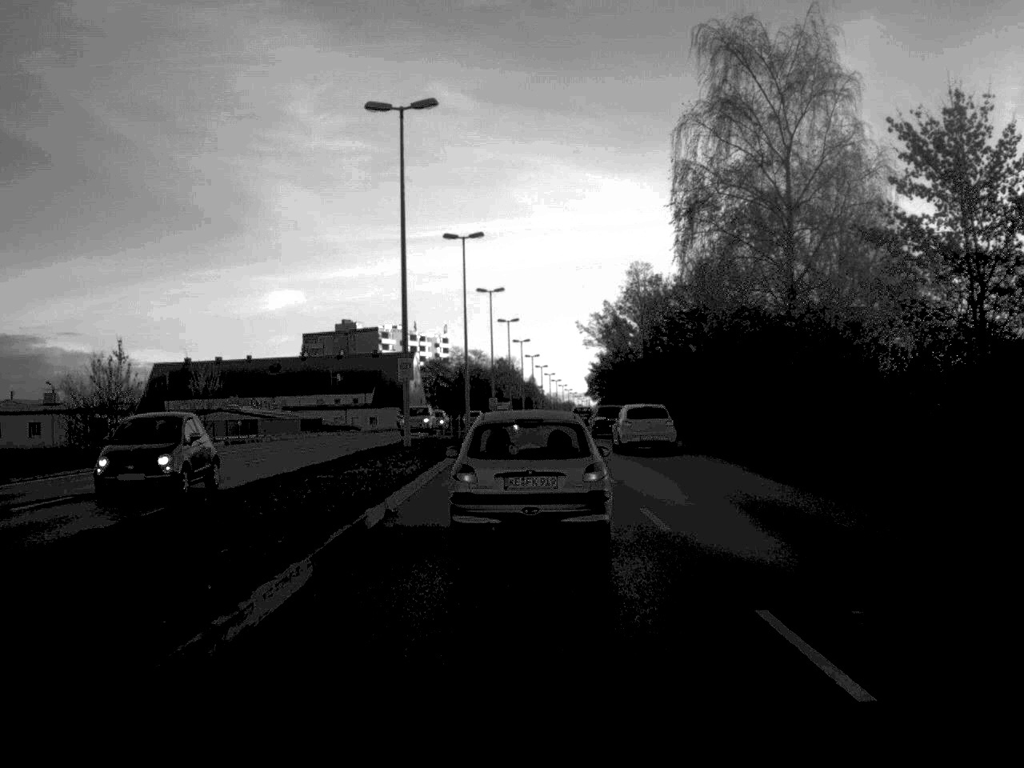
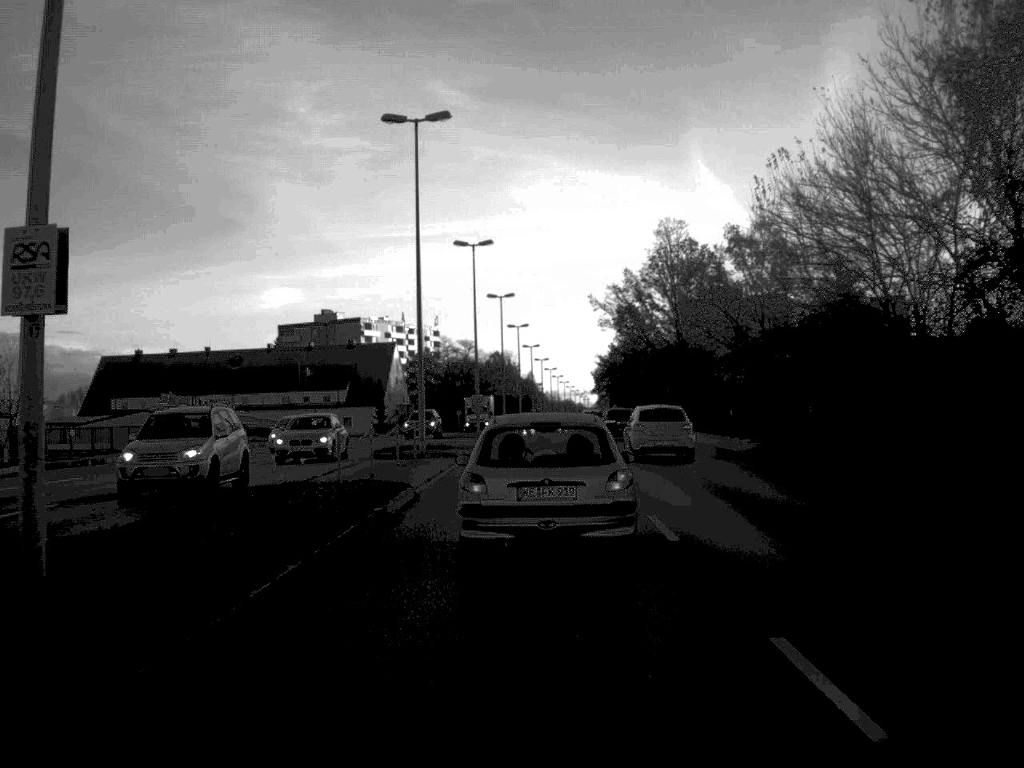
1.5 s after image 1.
(0.0, +27.6) m; 0°
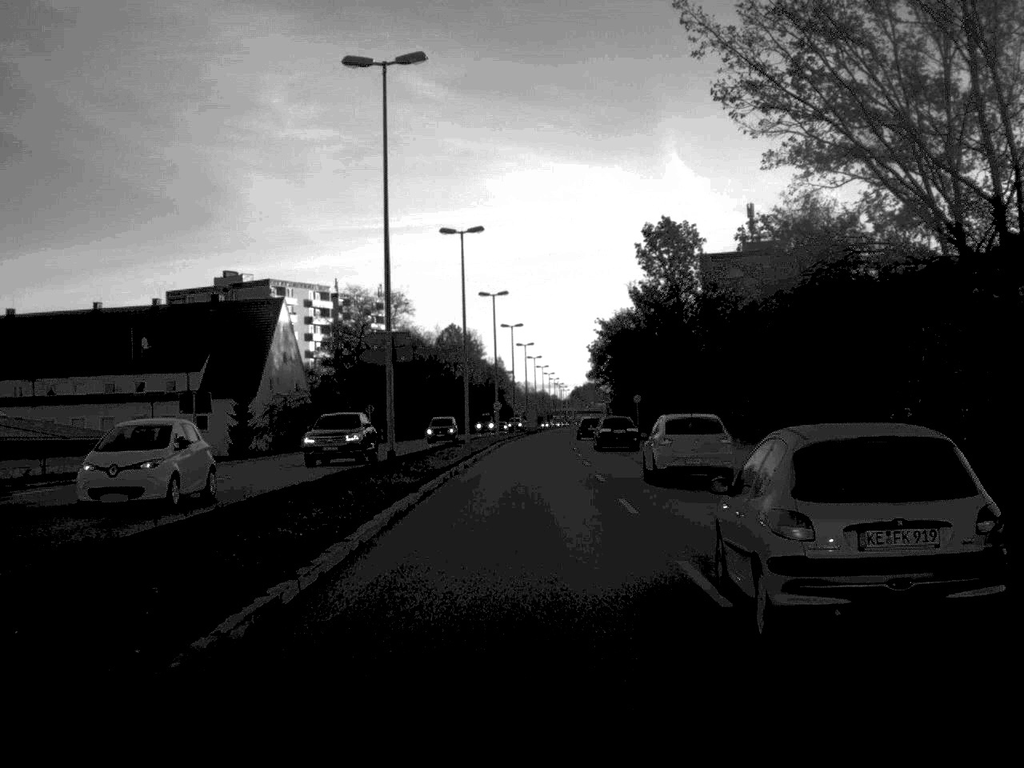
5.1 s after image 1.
(+0.9, +66.7) m; +1°
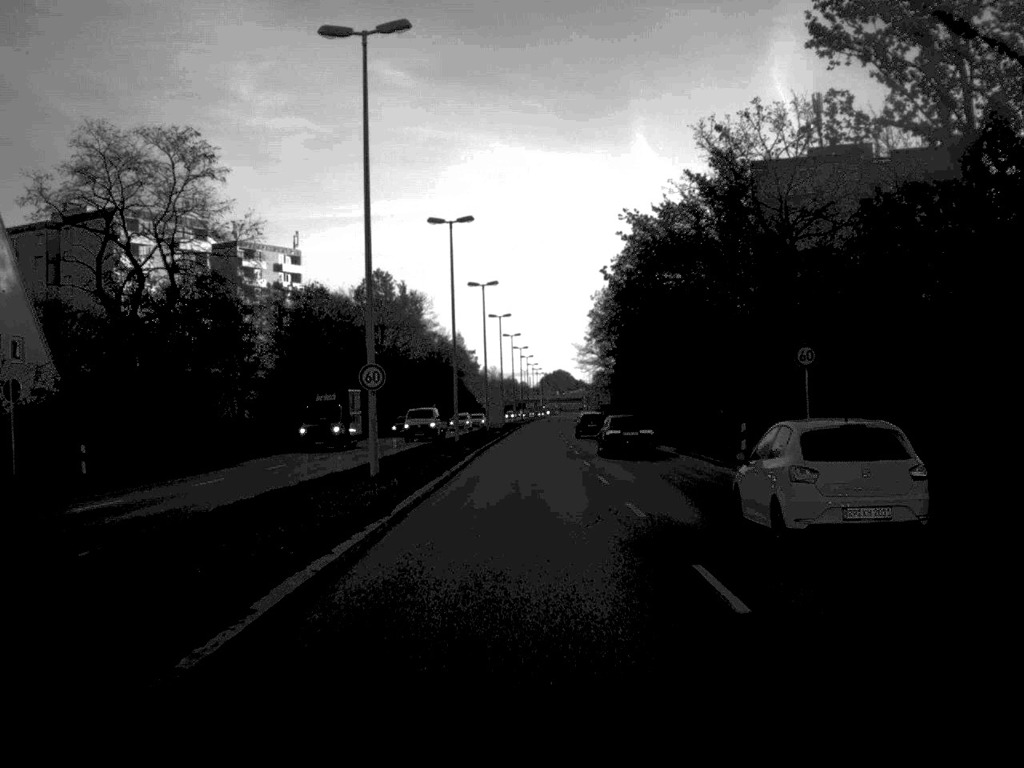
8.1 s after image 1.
(+0.6, +62.7) m; +1°
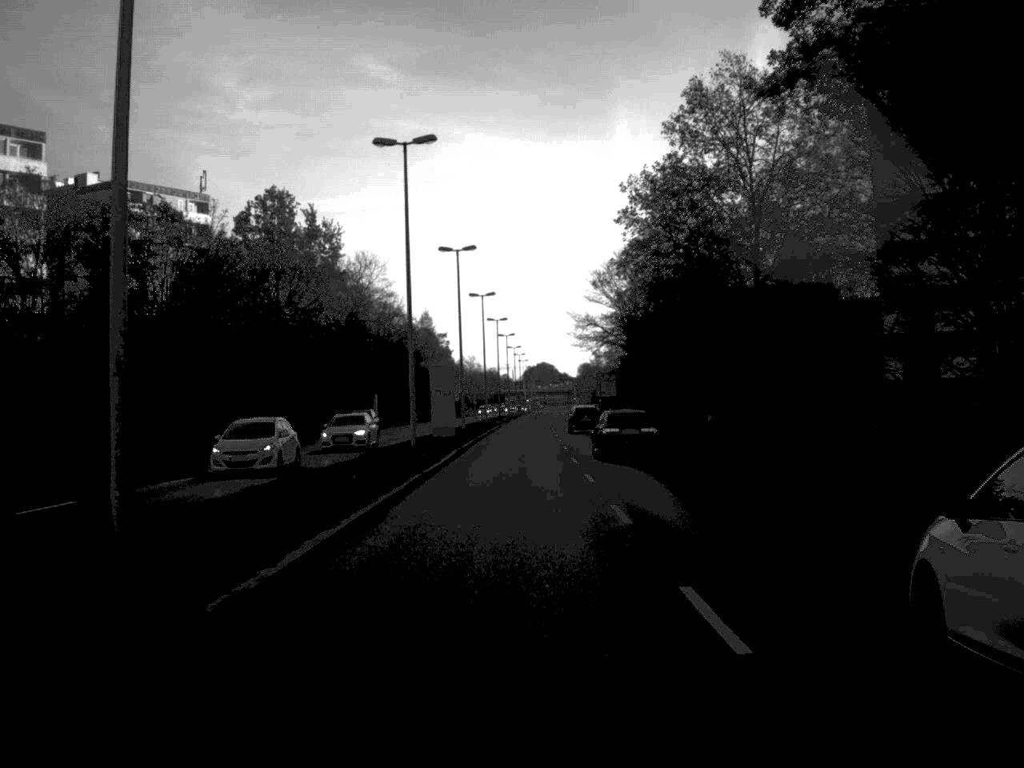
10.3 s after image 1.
(+0.4, +46.3) m; +1°
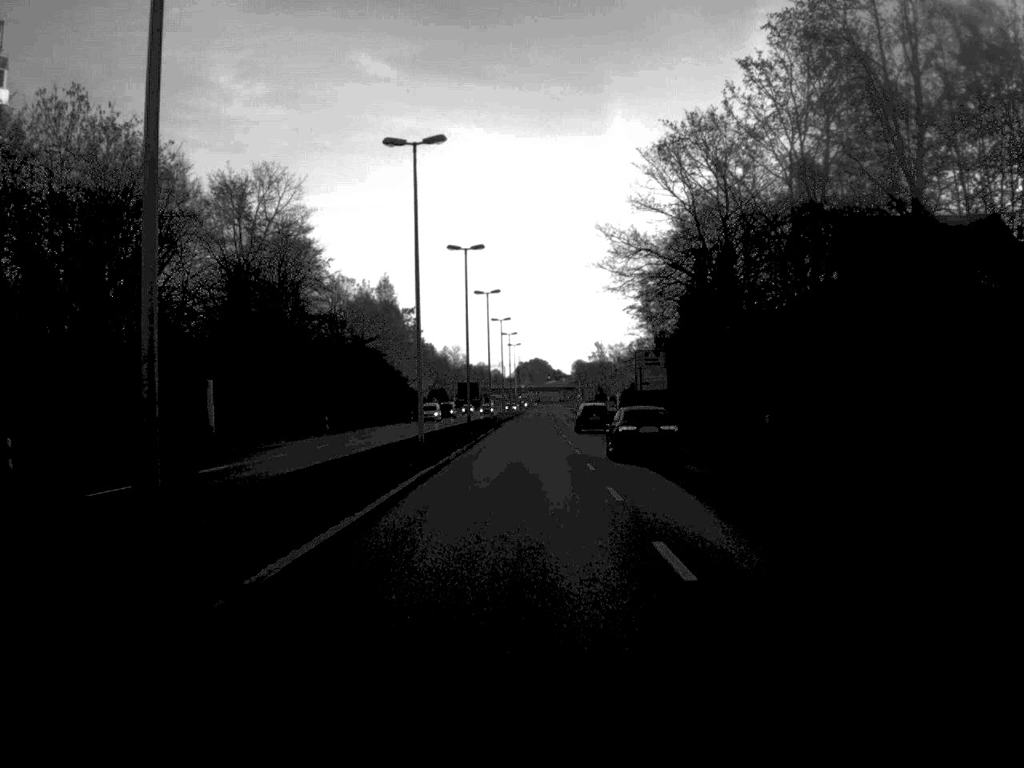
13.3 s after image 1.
(0.0, +59.0) m; 0°
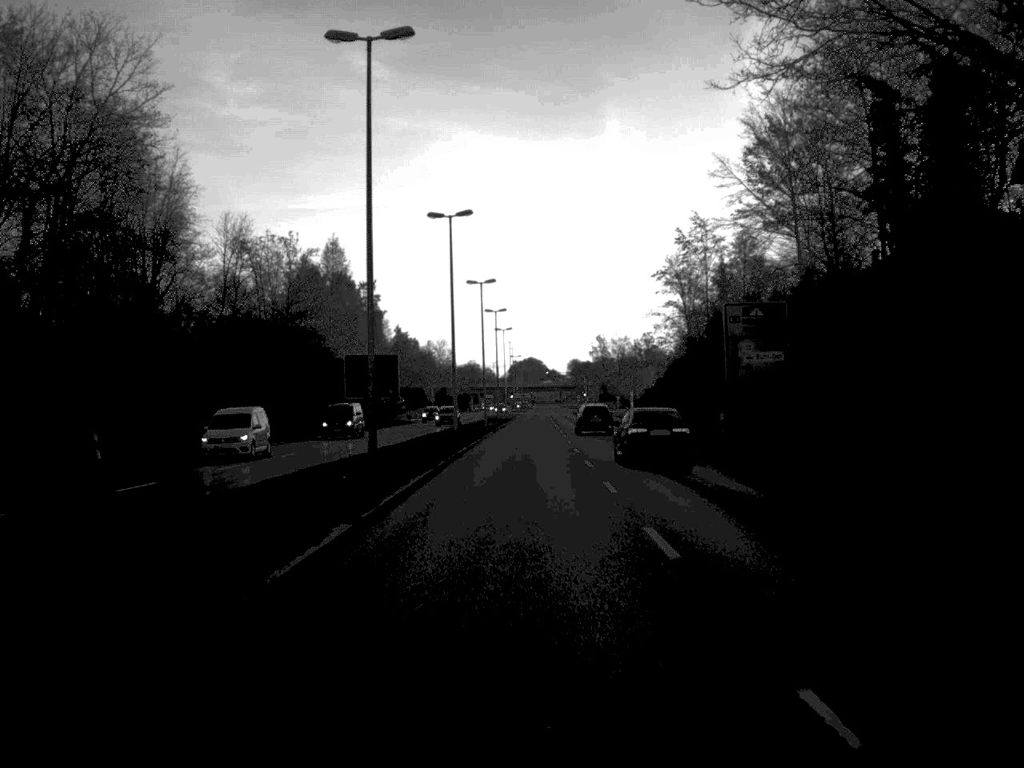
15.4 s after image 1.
(+0.1, +42.8) m; 0°
